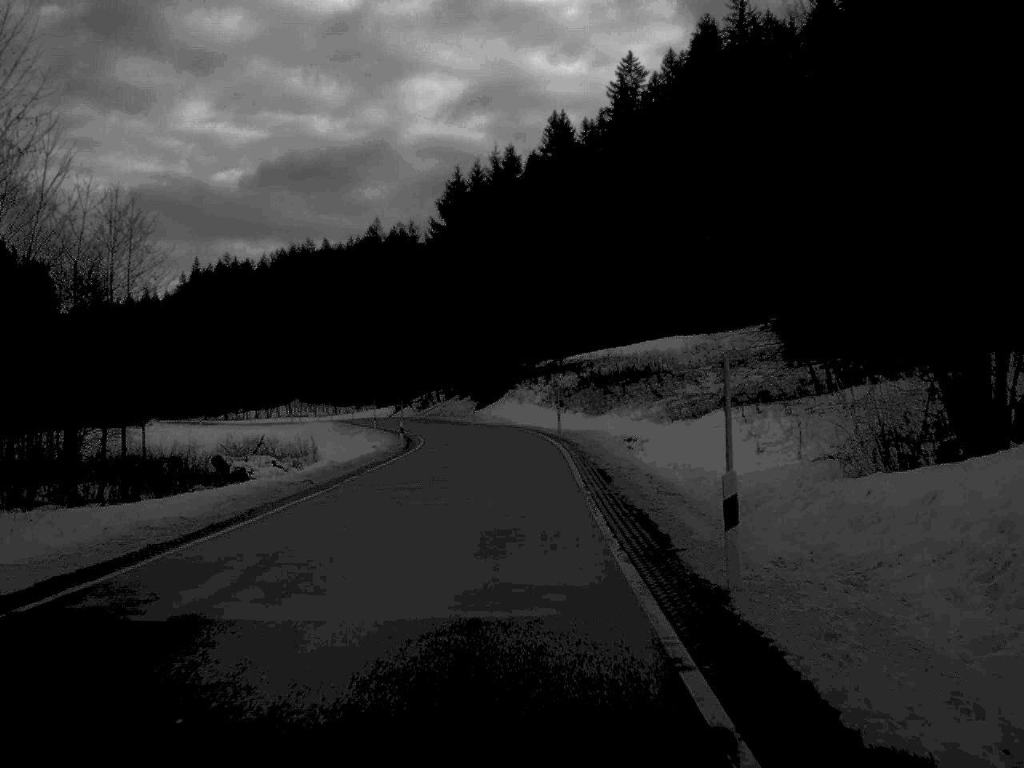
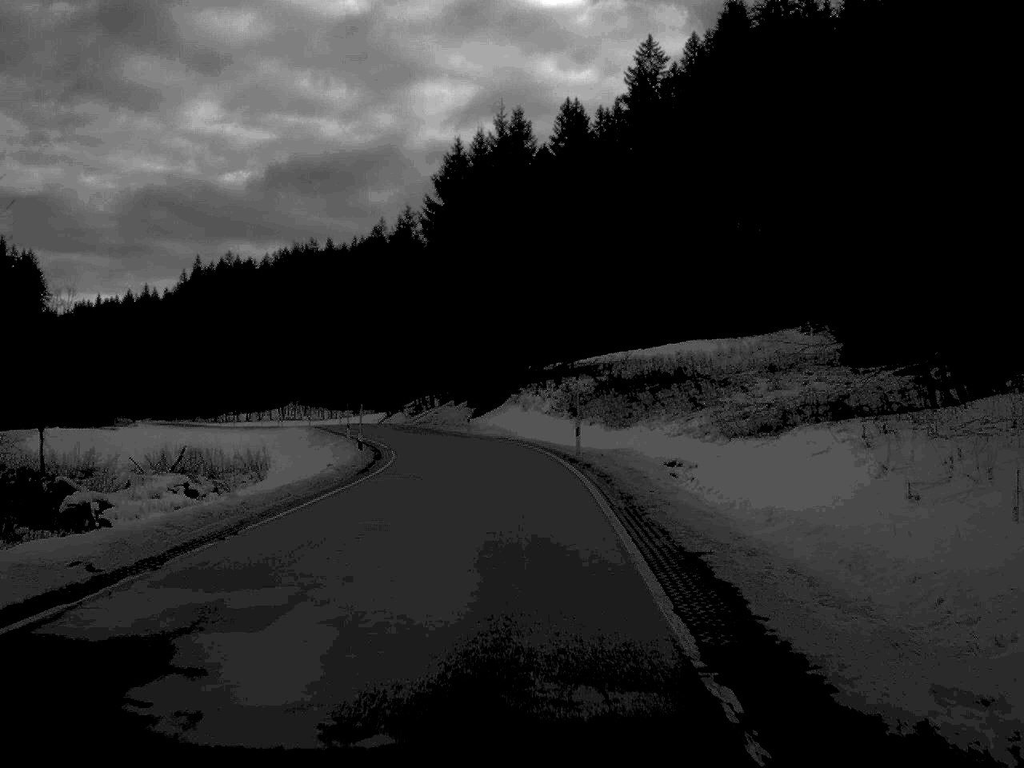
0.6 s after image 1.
(0.0, +14.1) m; 0°
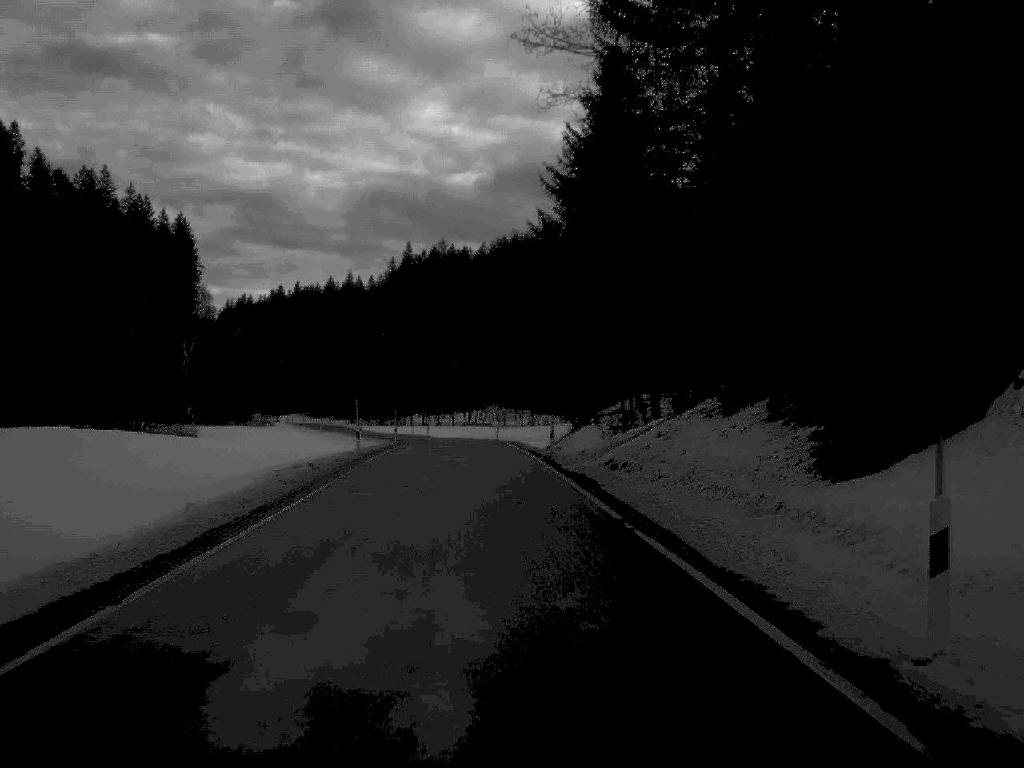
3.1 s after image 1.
(-4.3, +59.6) m; -10°
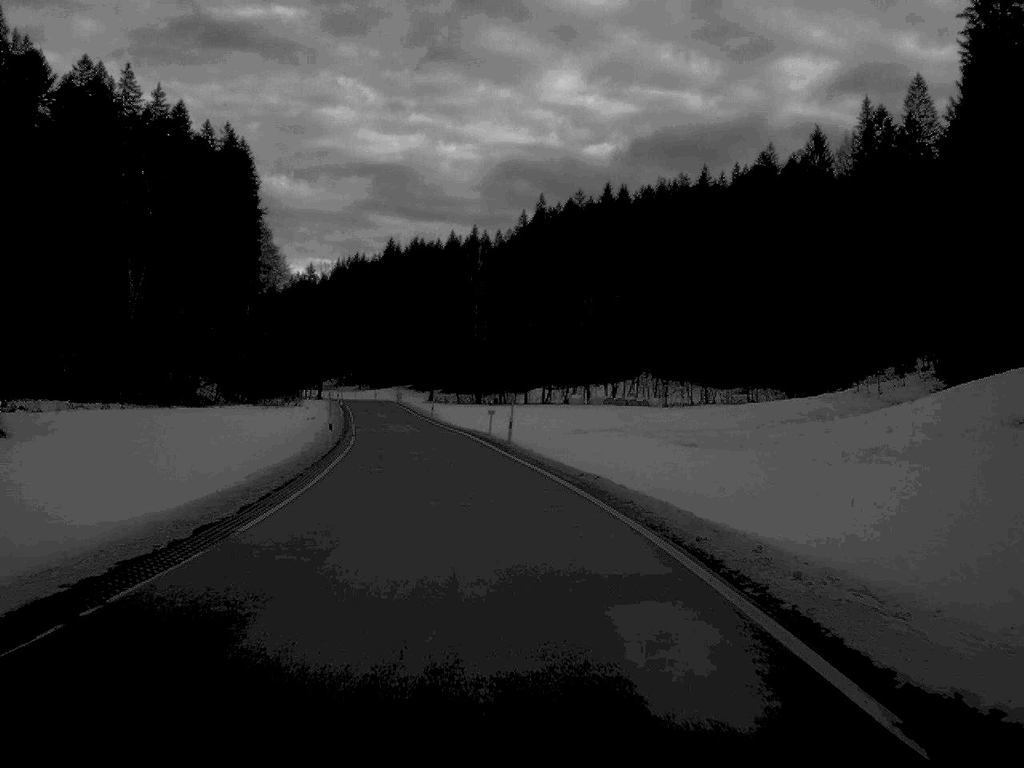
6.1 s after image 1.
(-3.5, +75.5) m; -6°
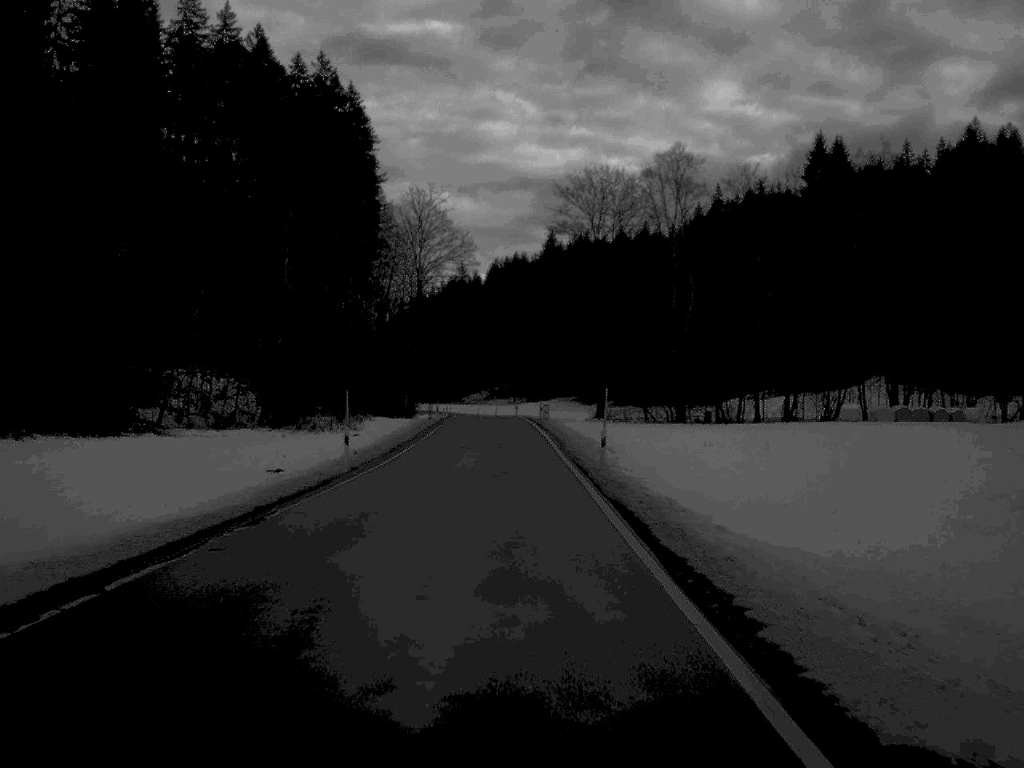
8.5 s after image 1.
(-4.2, +58.1) m; -7°
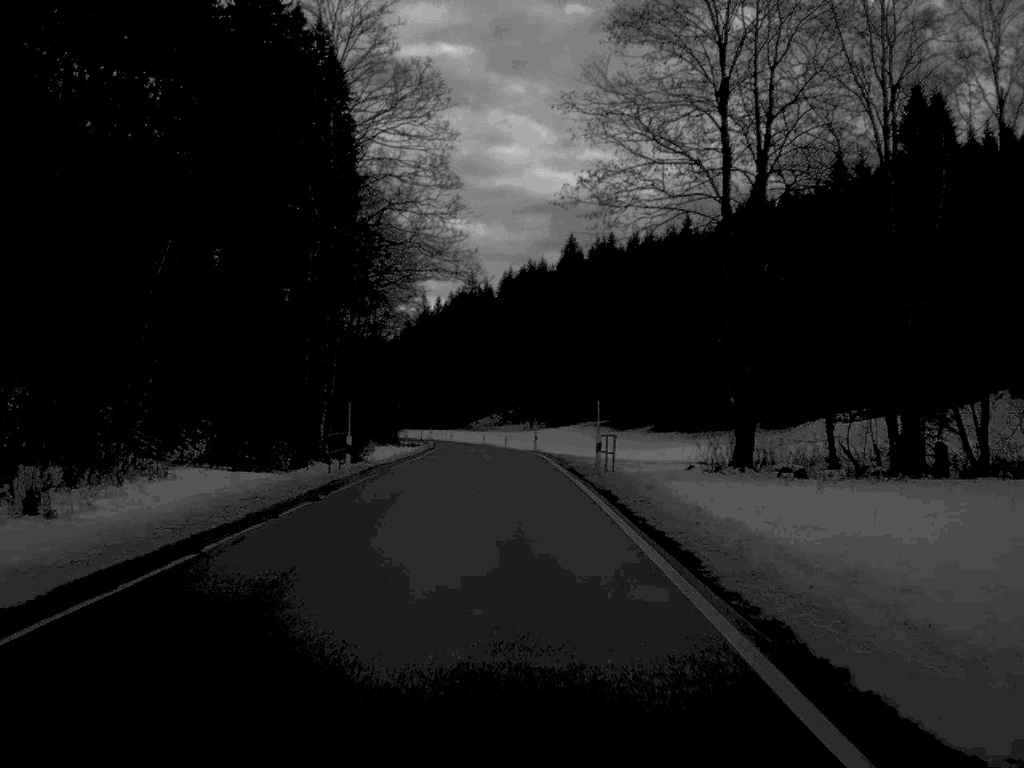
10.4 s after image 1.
(-0.4, +46.2) m; -1°
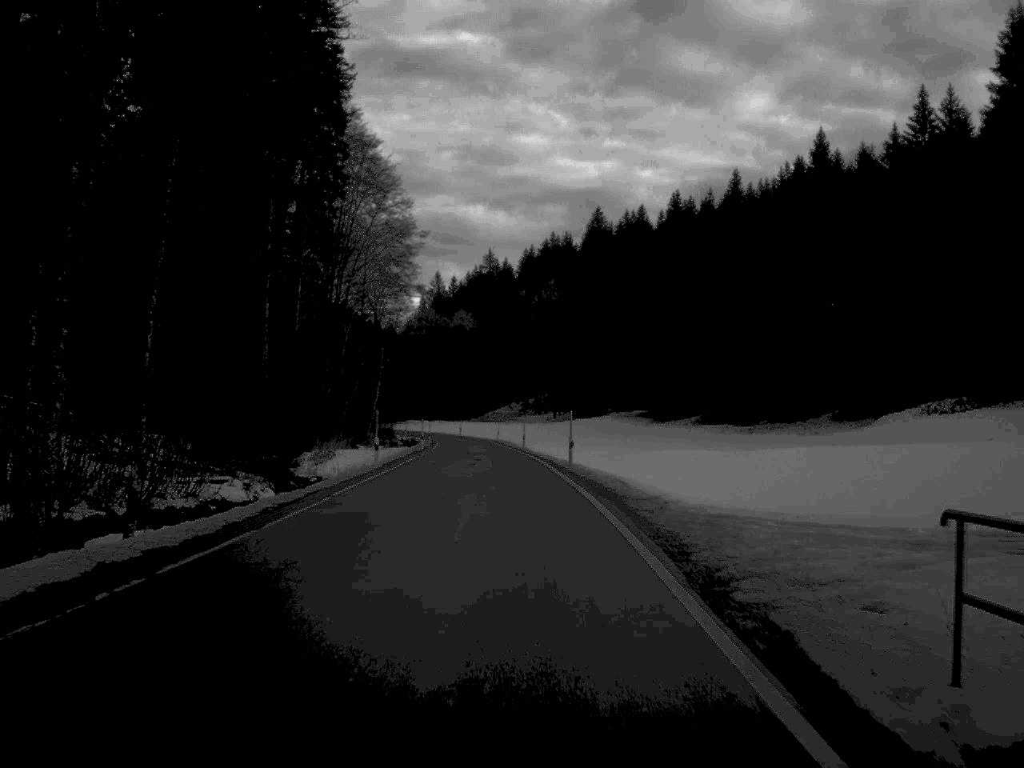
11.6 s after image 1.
(-0.2, +29.9) m; -1°
